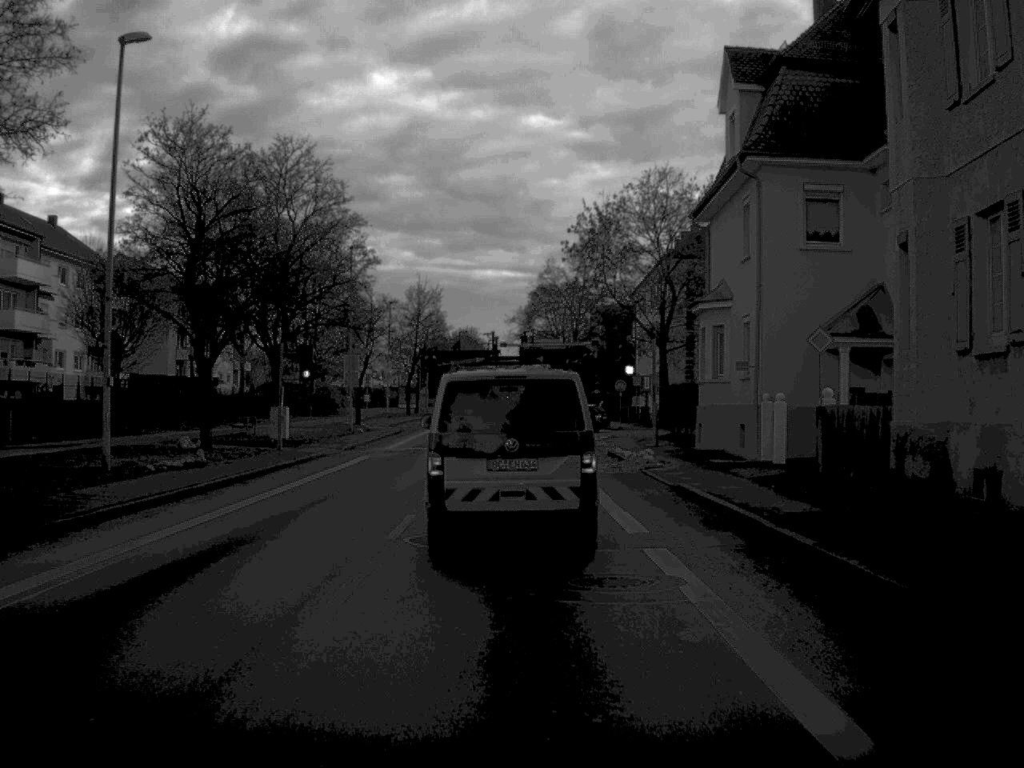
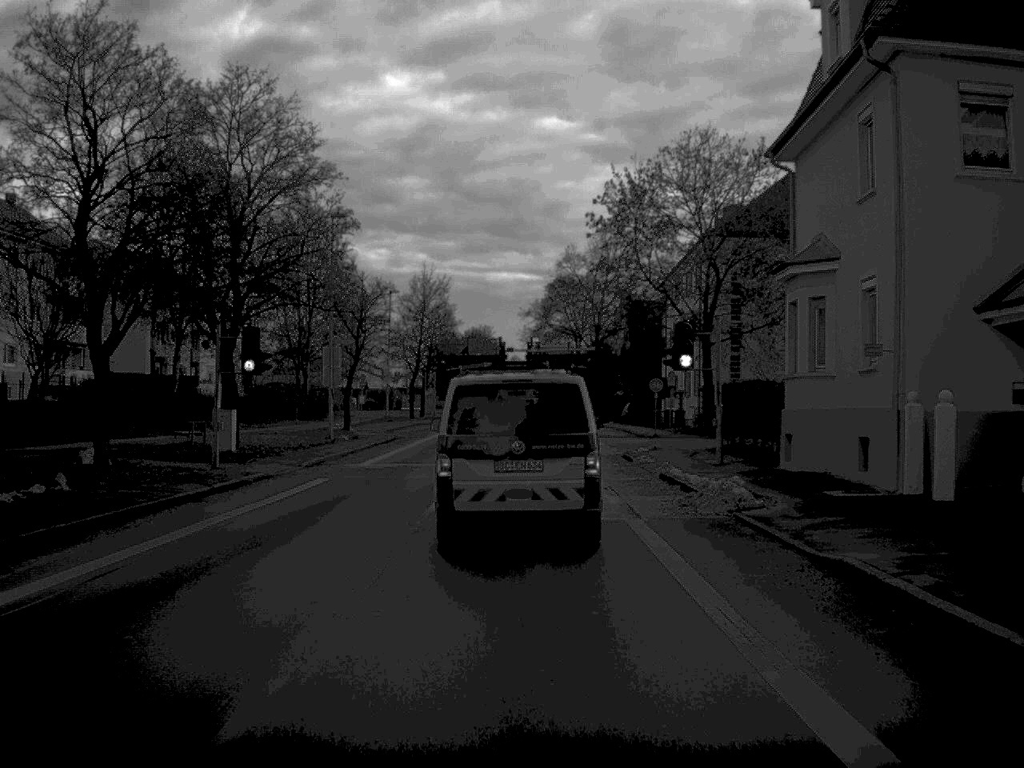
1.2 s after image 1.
(-0.1, +10.7) m; -1°
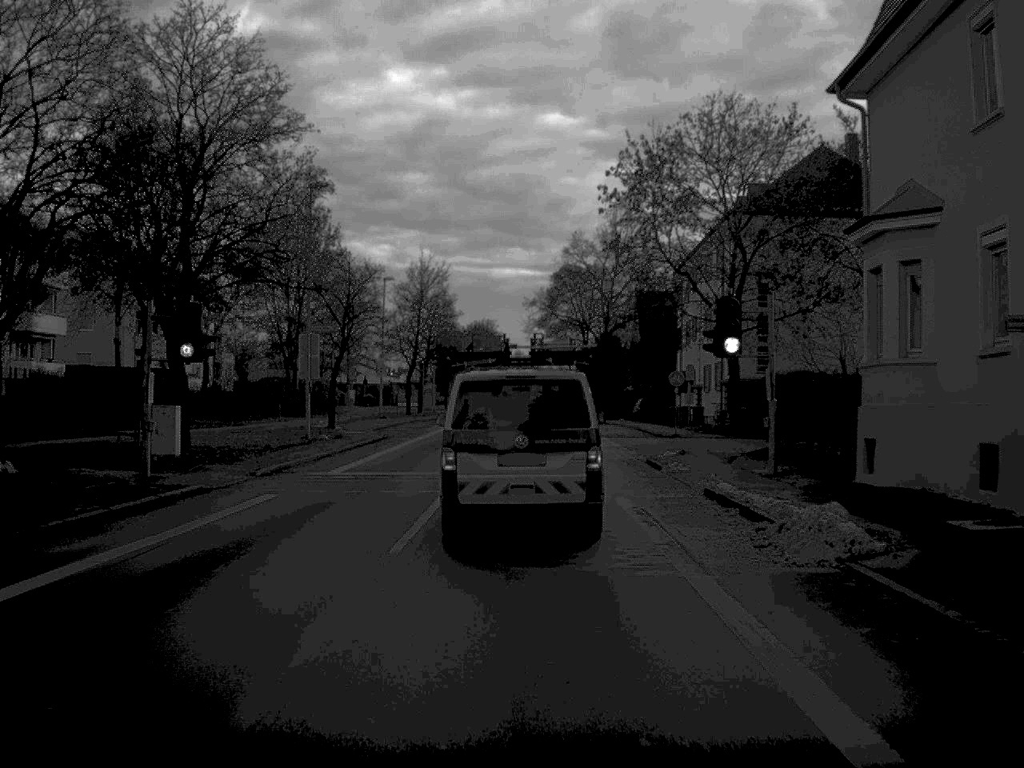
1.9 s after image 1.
(0.0, +6.1) m; 0°
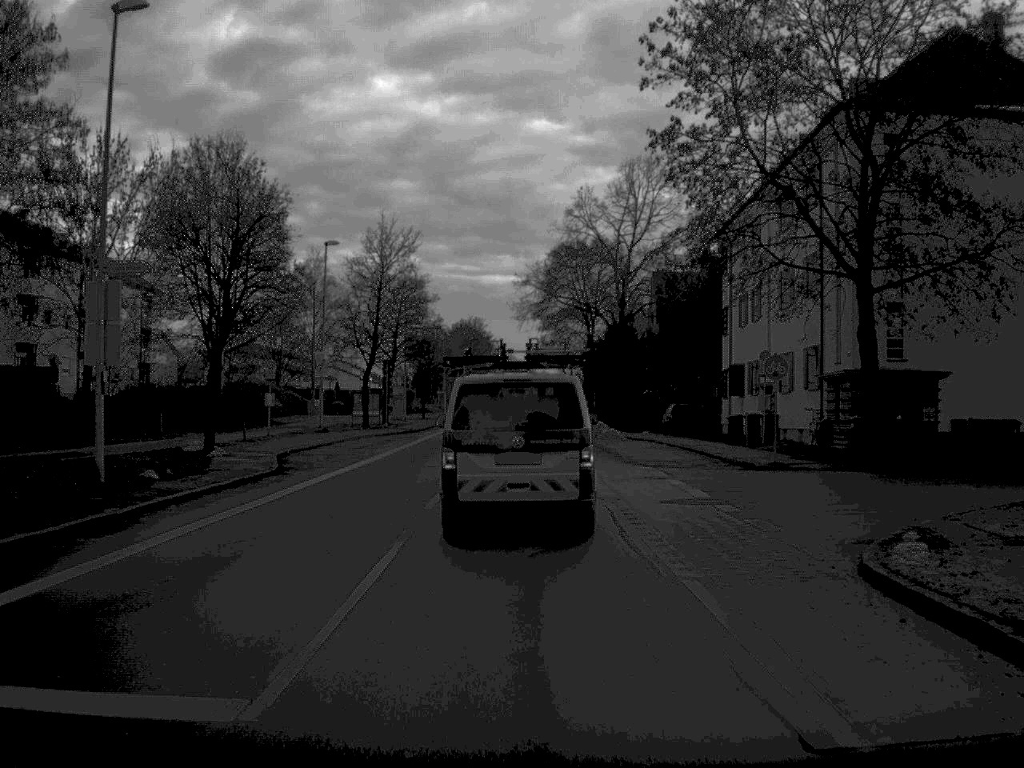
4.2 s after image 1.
(0.0, +21.1) m; 0°
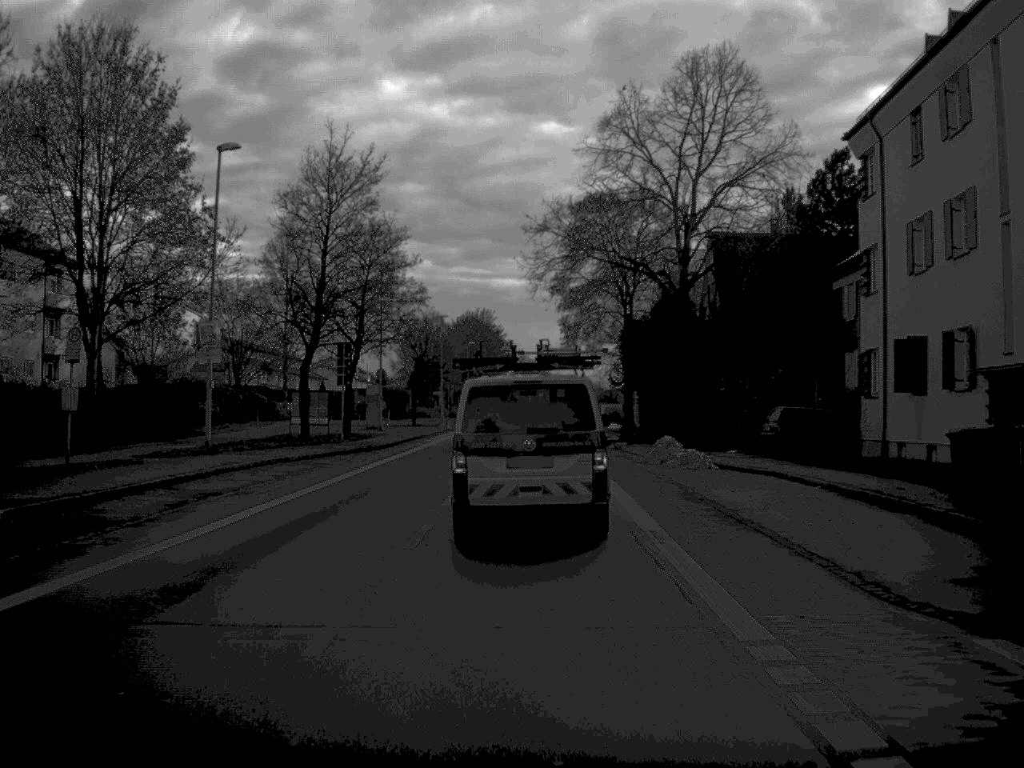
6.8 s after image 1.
(-0.1, +23.1) m; -1°
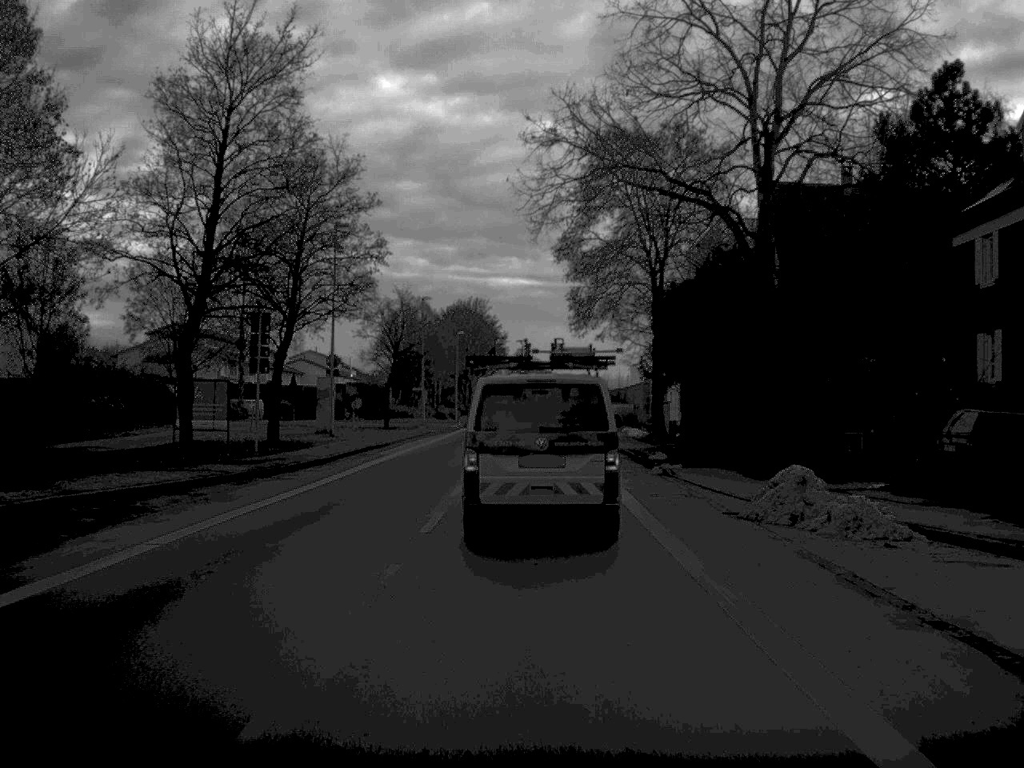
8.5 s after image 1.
(0.0, +16.7) m; 0°
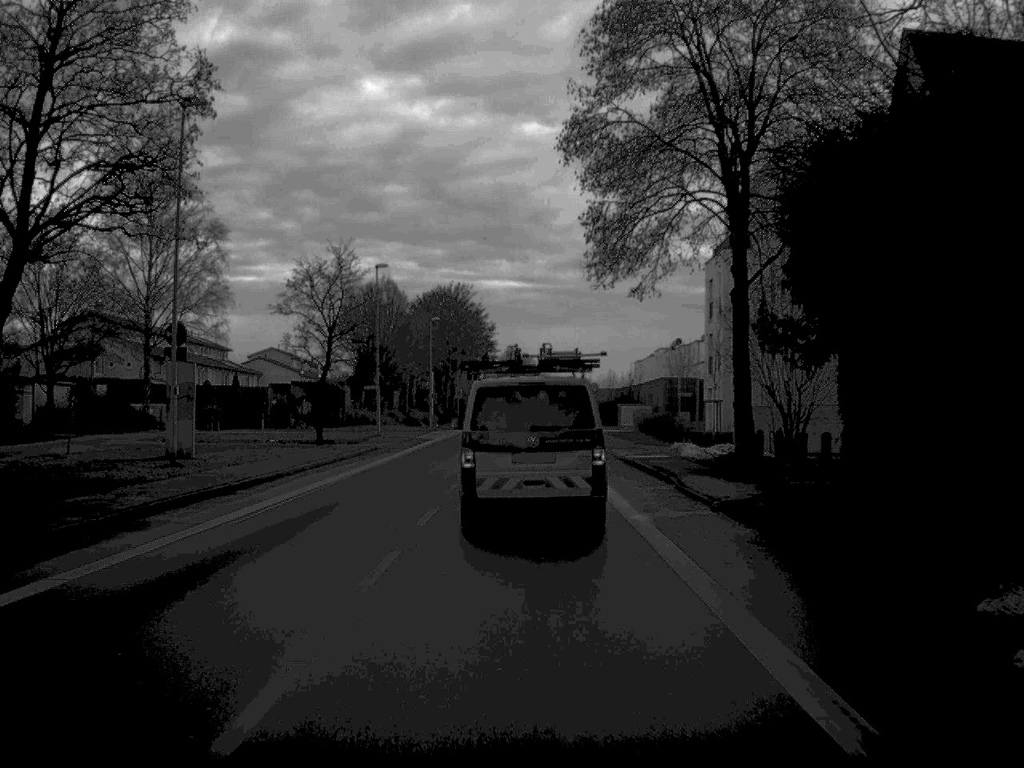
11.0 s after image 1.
(+0.1, +22.9) m; 0°
